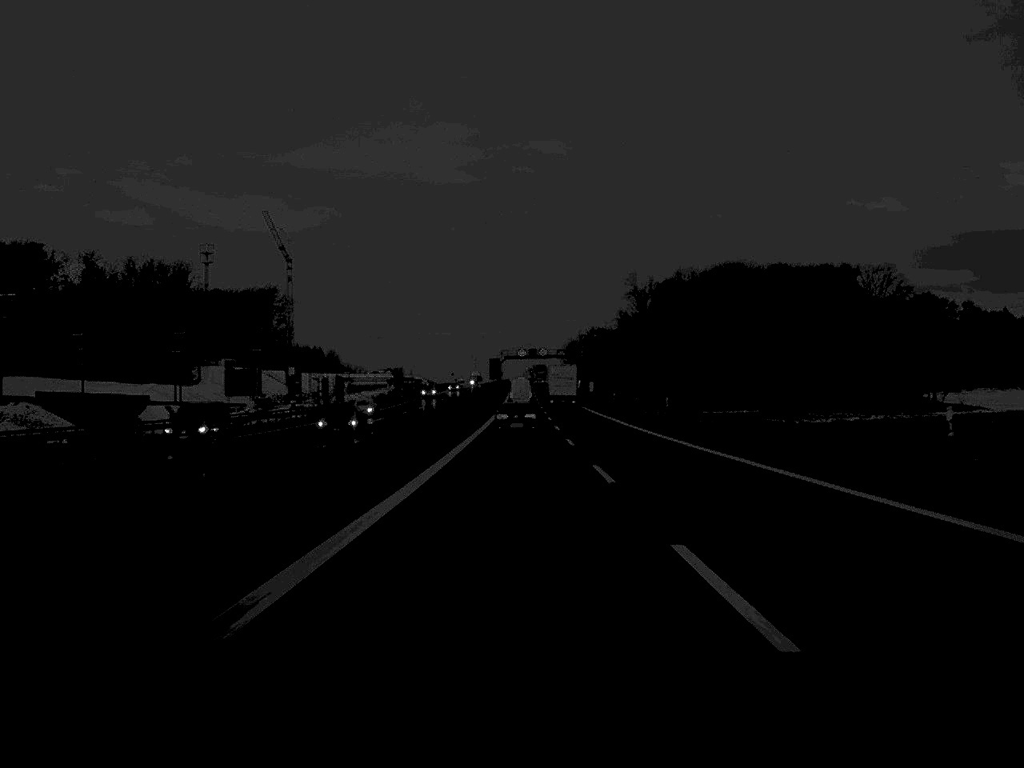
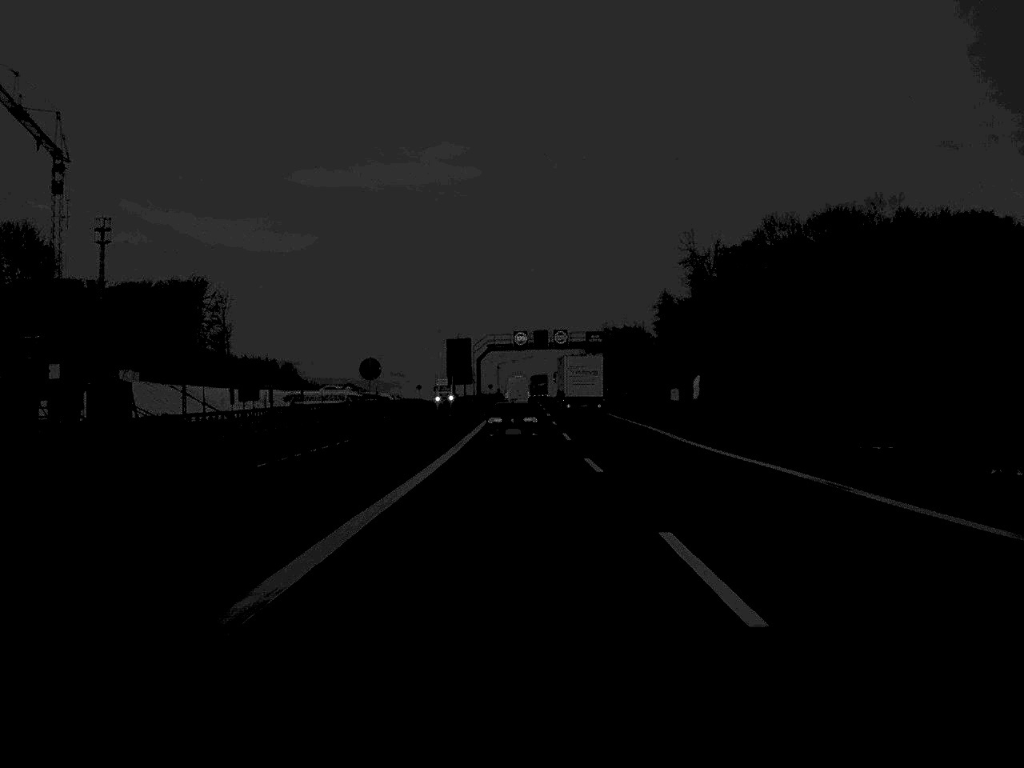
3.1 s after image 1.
(-0.1, +105.6) m; 0°
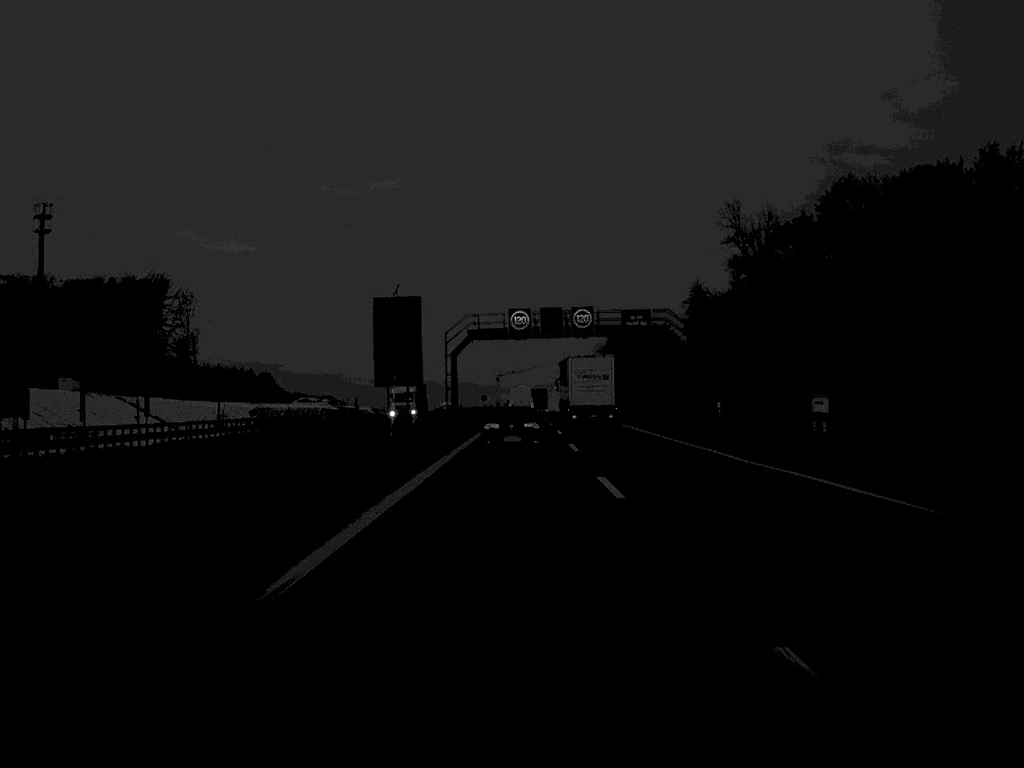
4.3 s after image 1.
(0.0, +42.1) m; 0°
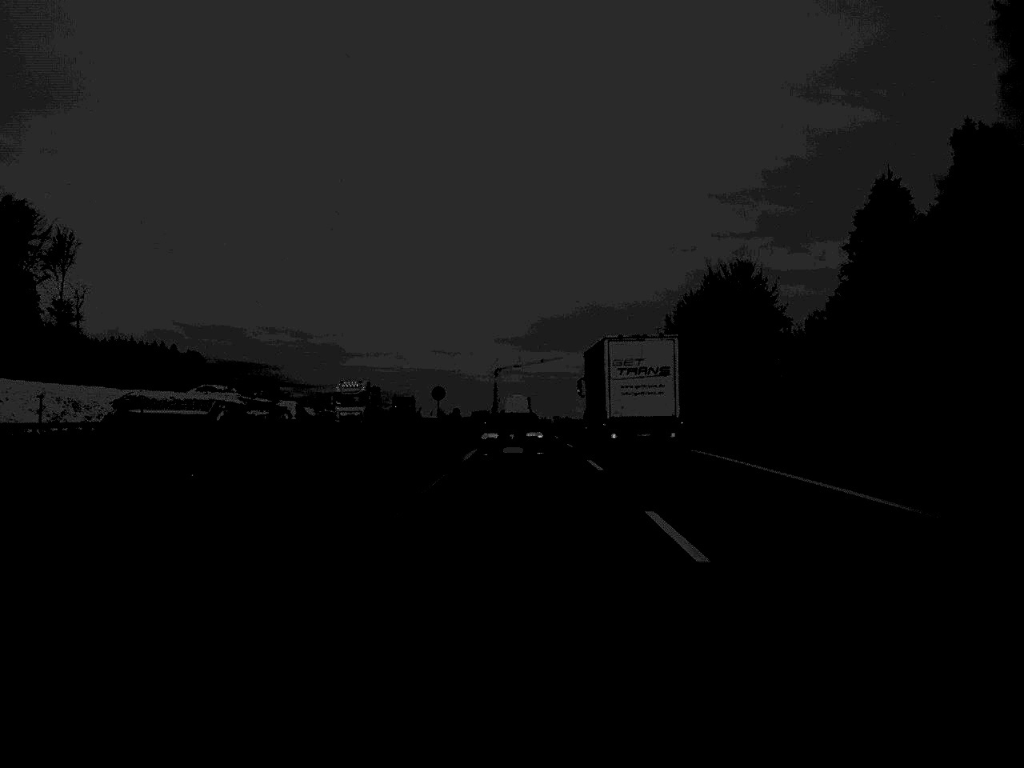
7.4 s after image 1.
(-0.2, +97.5) m; 0°
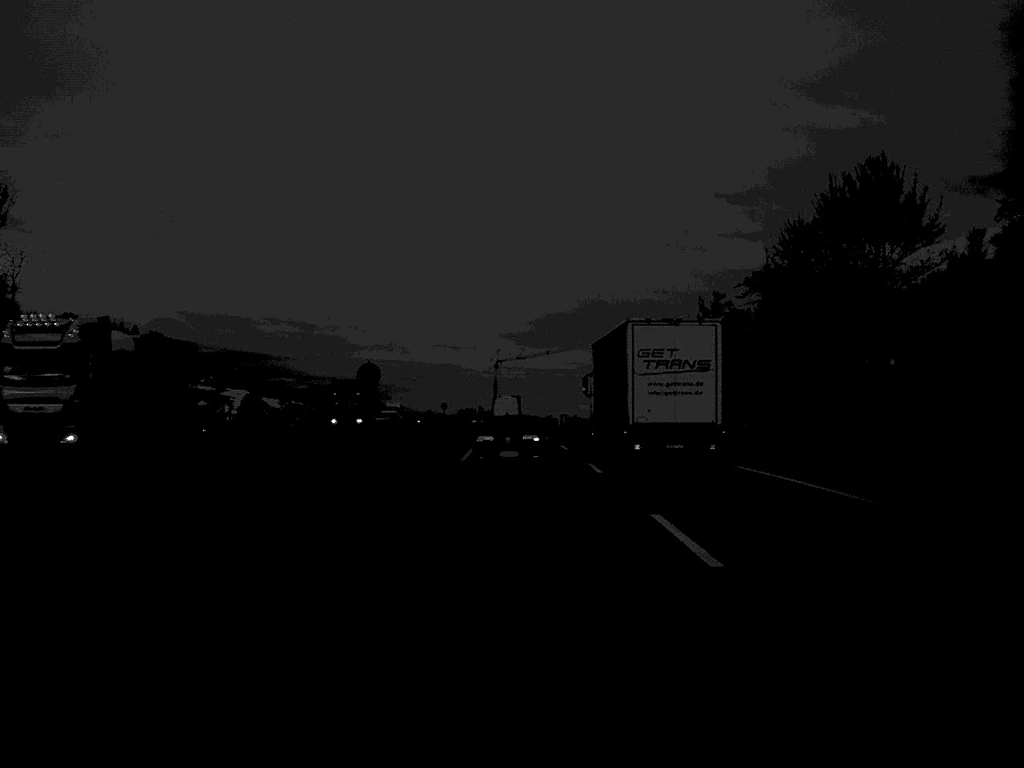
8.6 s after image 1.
(0.0, +35.9) m; 0°
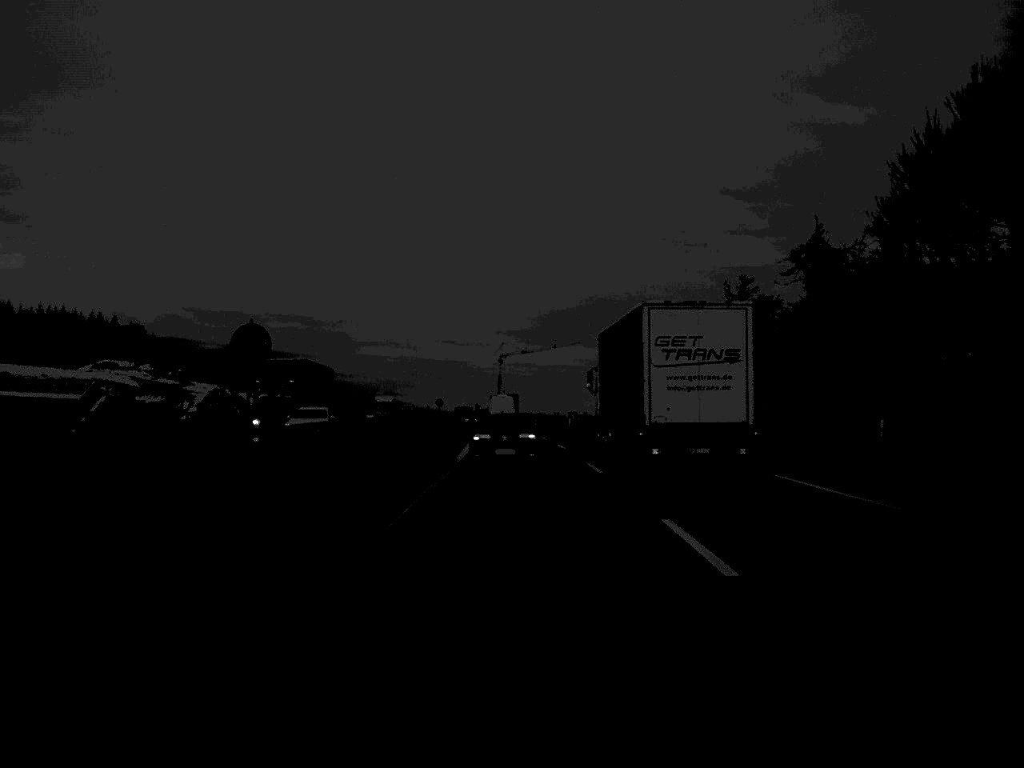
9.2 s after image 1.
(0.0, +18.7) m; 0°
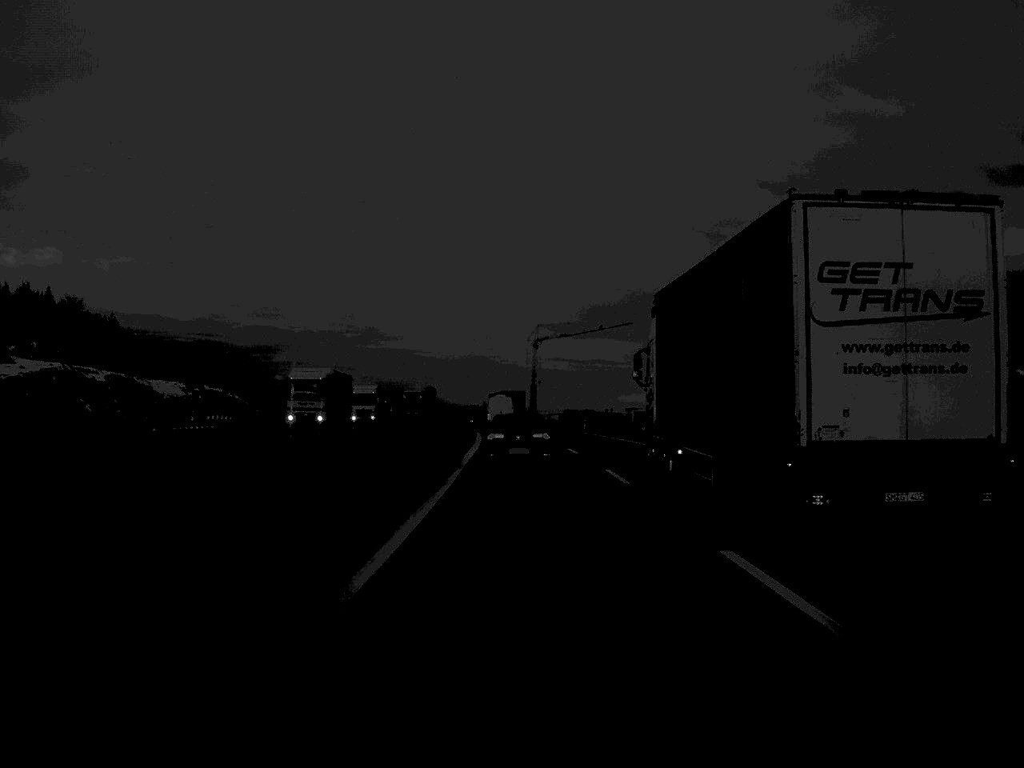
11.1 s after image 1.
(-0.9, +57.7) m; -2°
